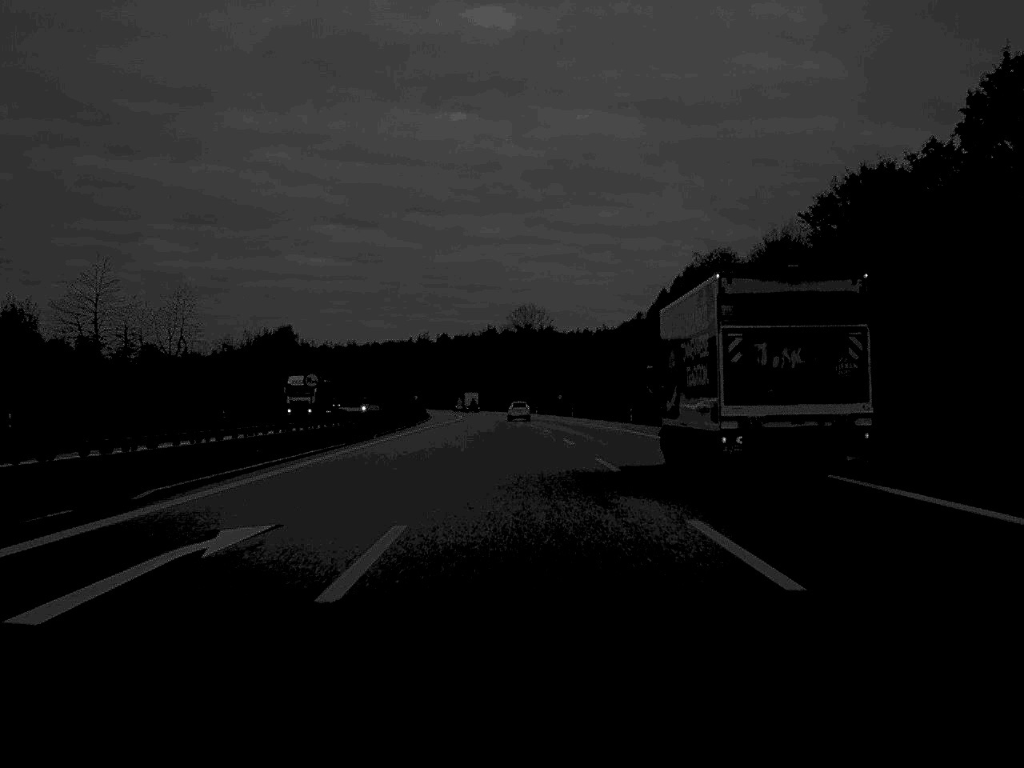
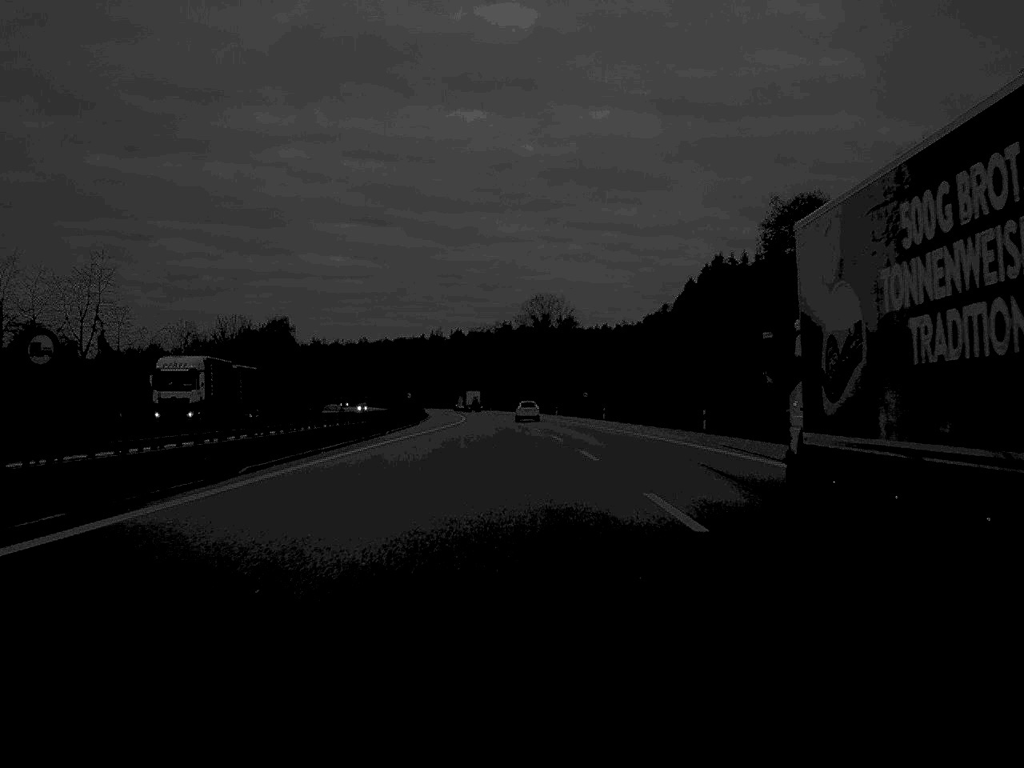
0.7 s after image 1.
(-0.2, +31.5) m; -1°
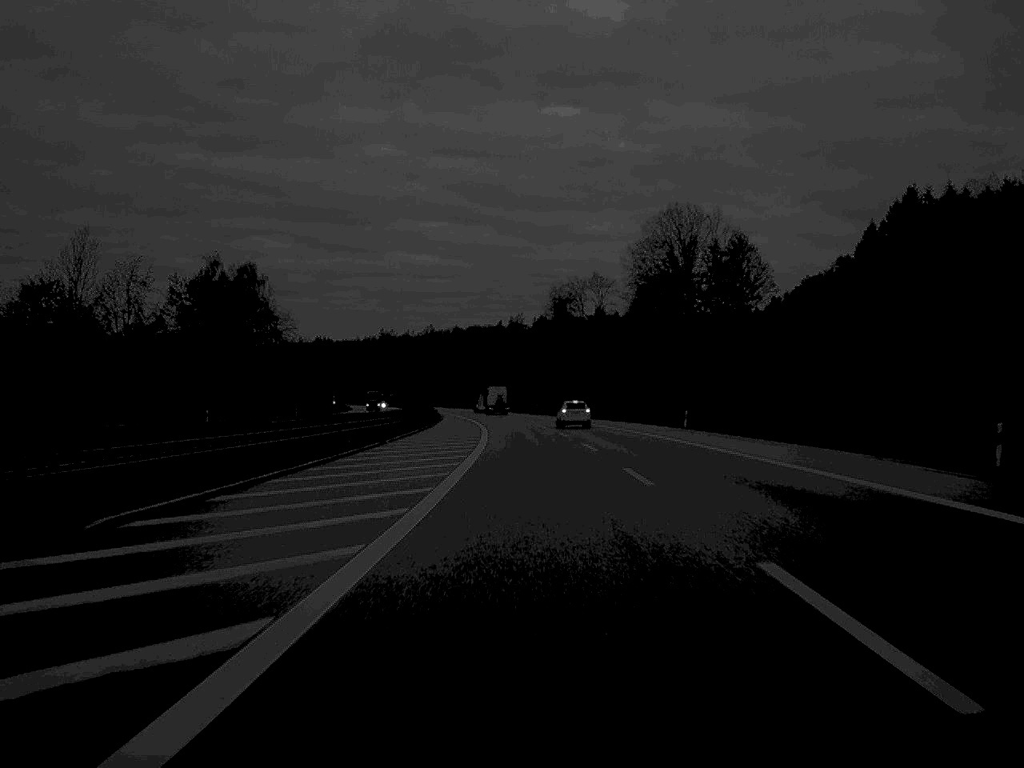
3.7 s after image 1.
(-4.8, +132.9) m; -4°
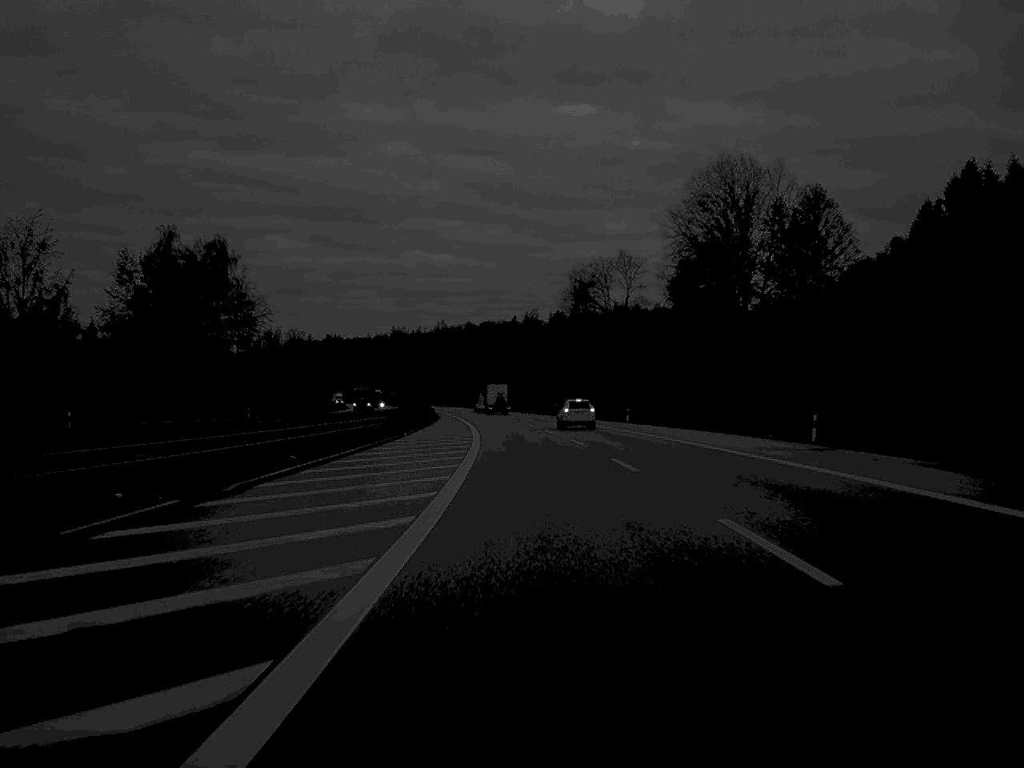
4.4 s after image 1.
(-0.2, +31.6) m; -1°
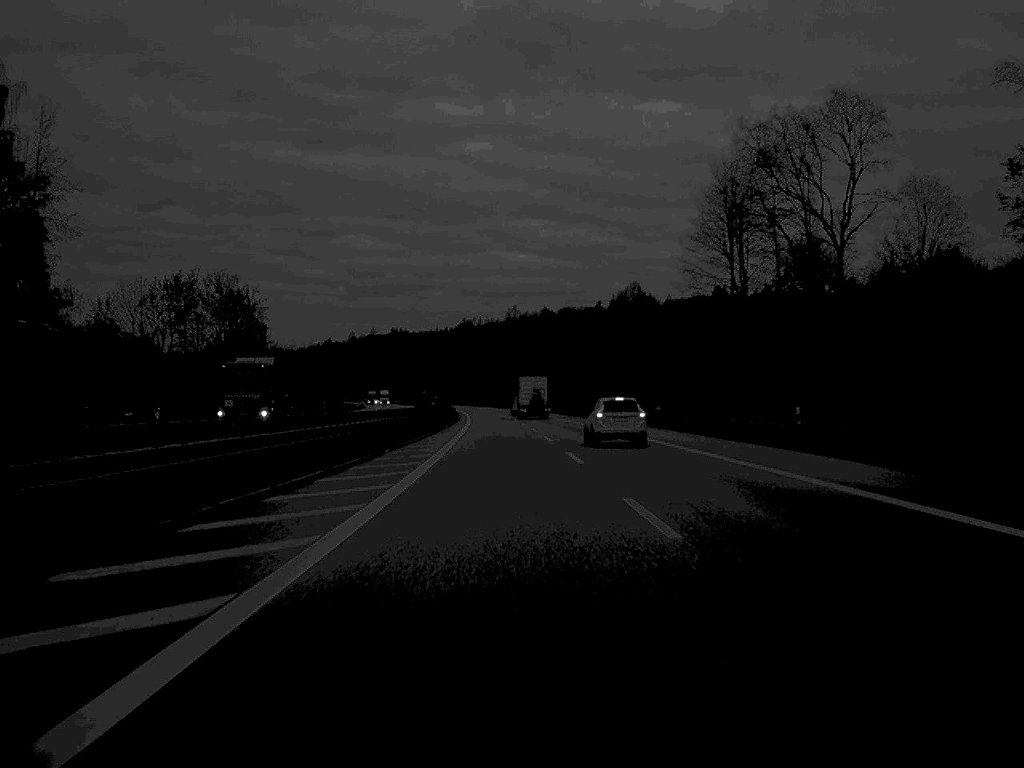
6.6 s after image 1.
(-2.9, +102.4) m; -4°
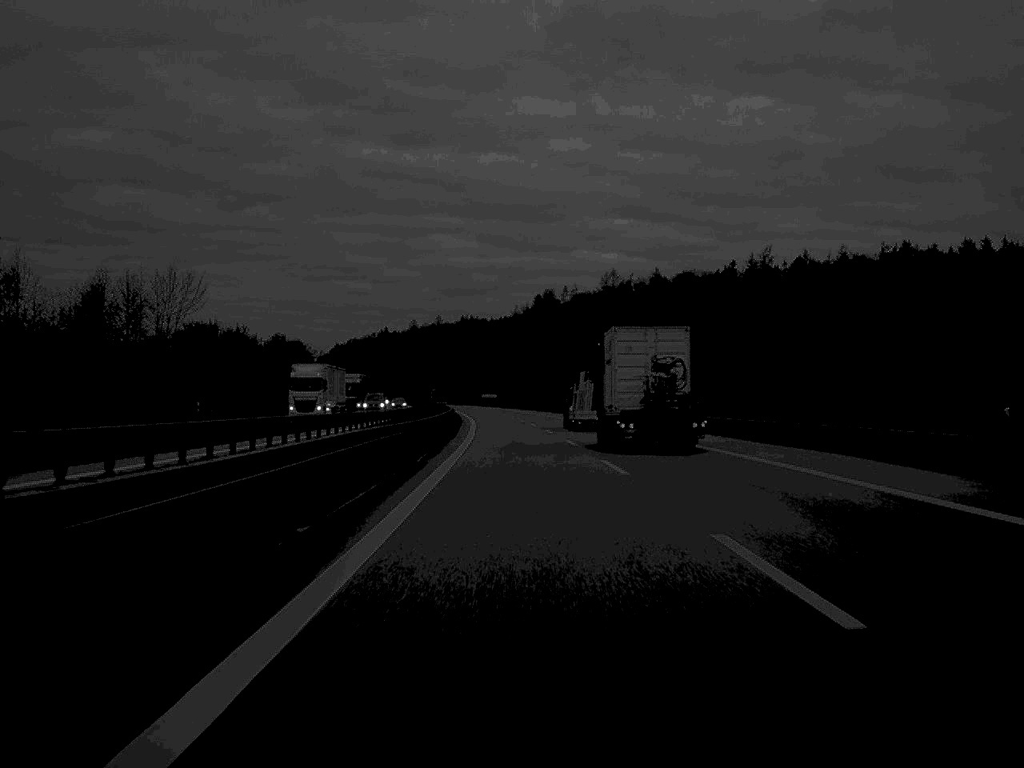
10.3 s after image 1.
(-6.2, +166.1) m; -4°
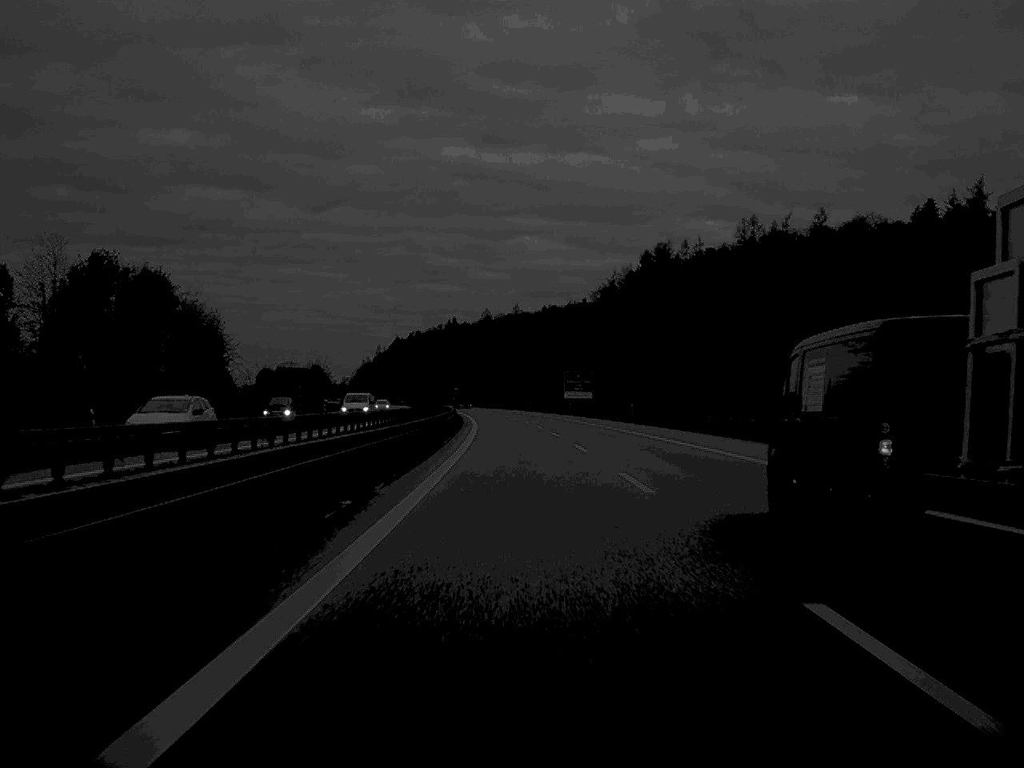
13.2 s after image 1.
(-4.4, +129.8) m; -4°
